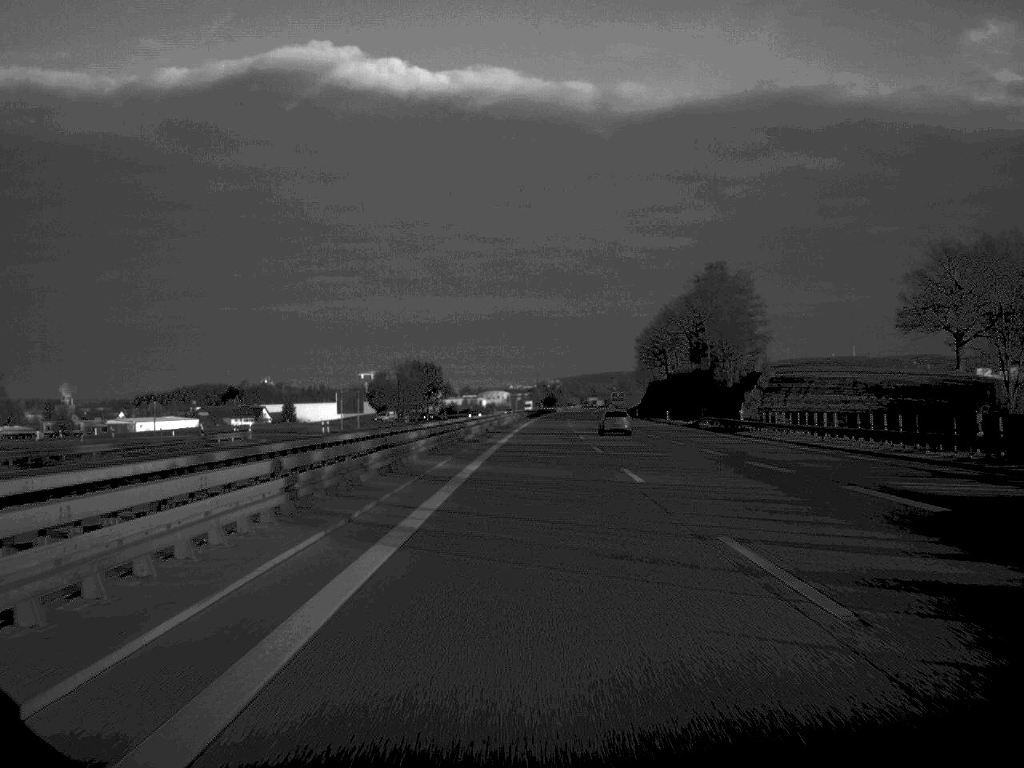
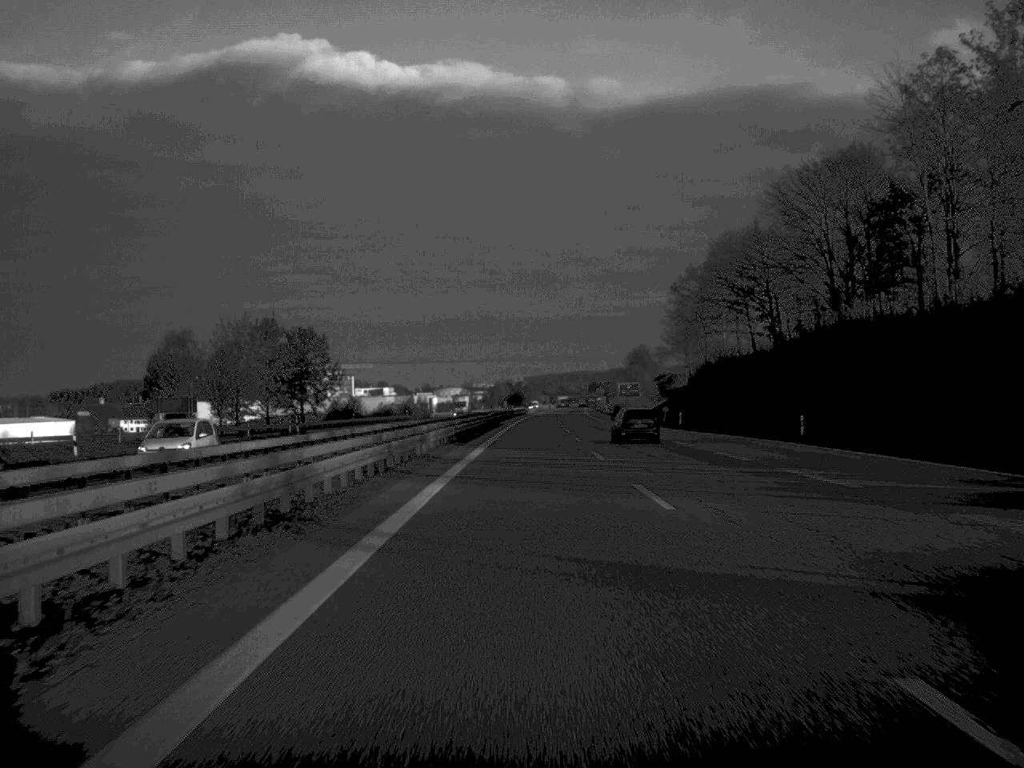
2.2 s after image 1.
(+1.8, +115.2) m; +2°
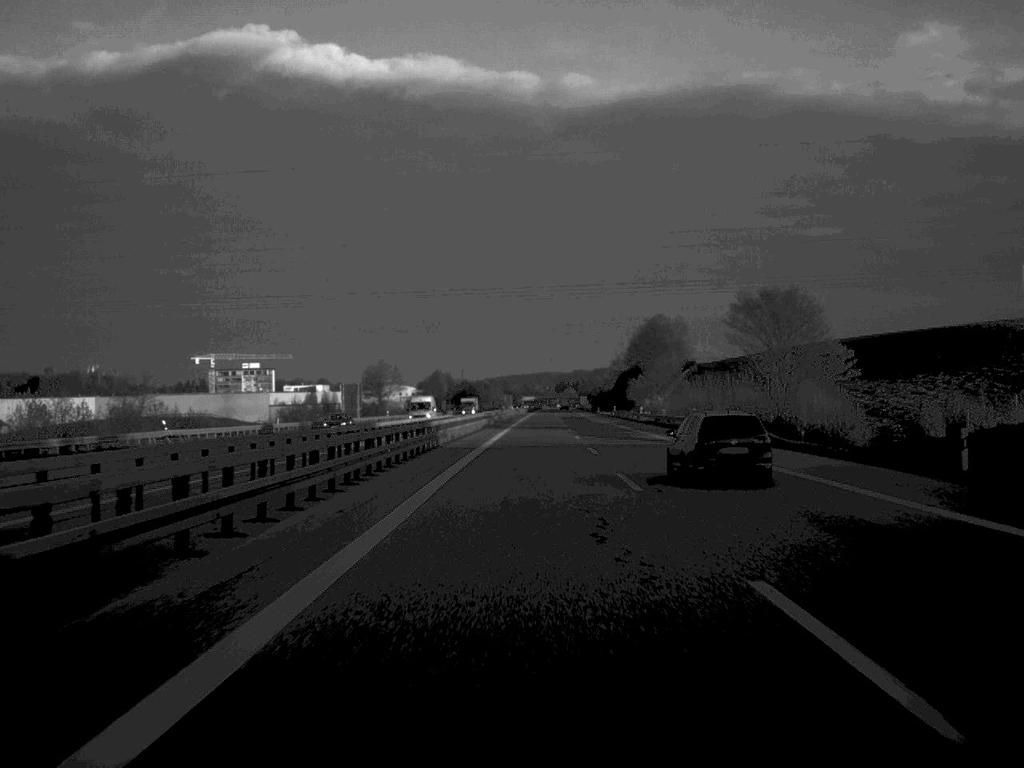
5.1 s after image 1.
(+2.0, +157.9) m; +2°
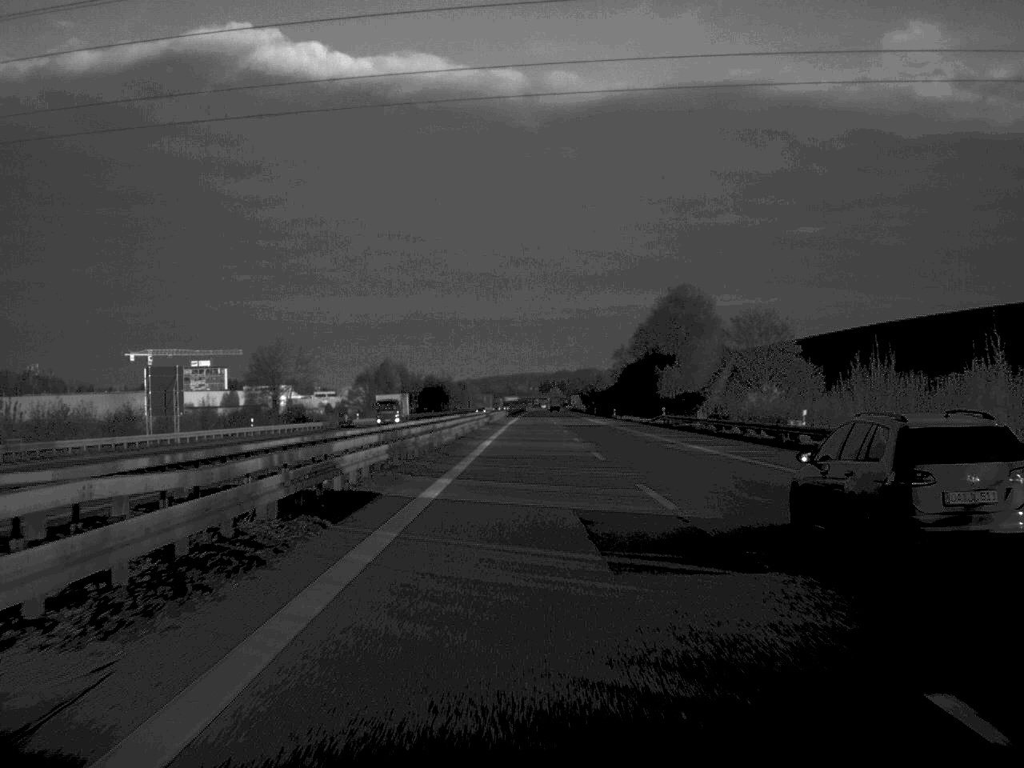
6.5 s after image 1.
(+0.5, +74.7) m; +1°
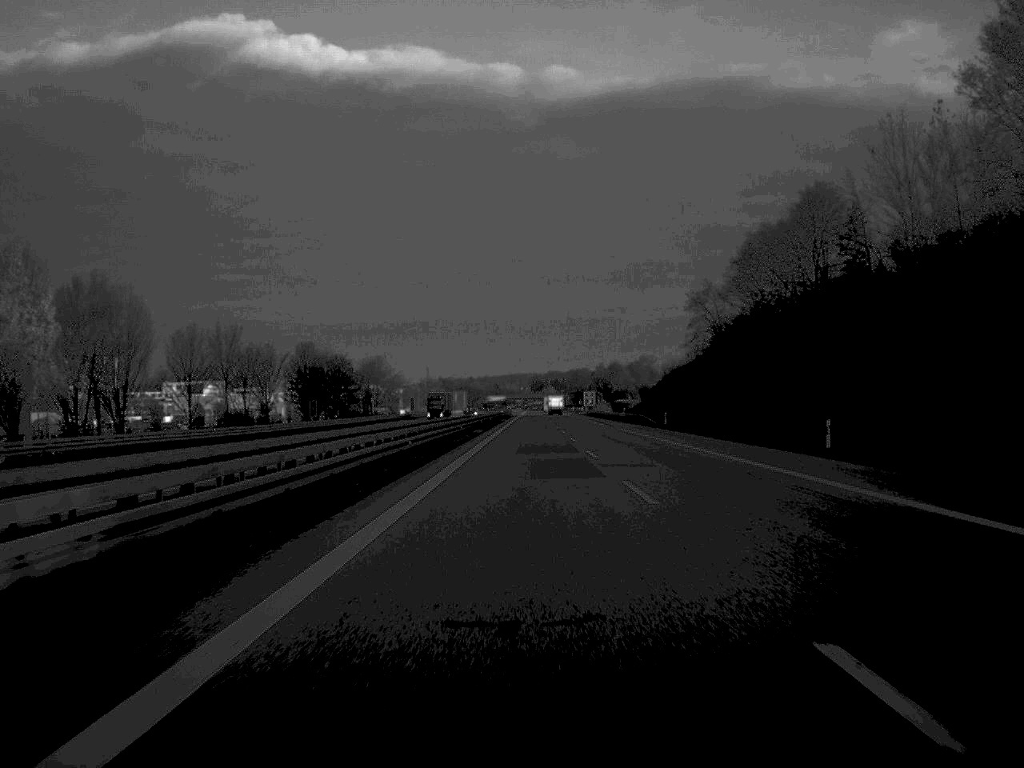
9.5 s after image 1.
(+0.8, +158.7) m; 0°
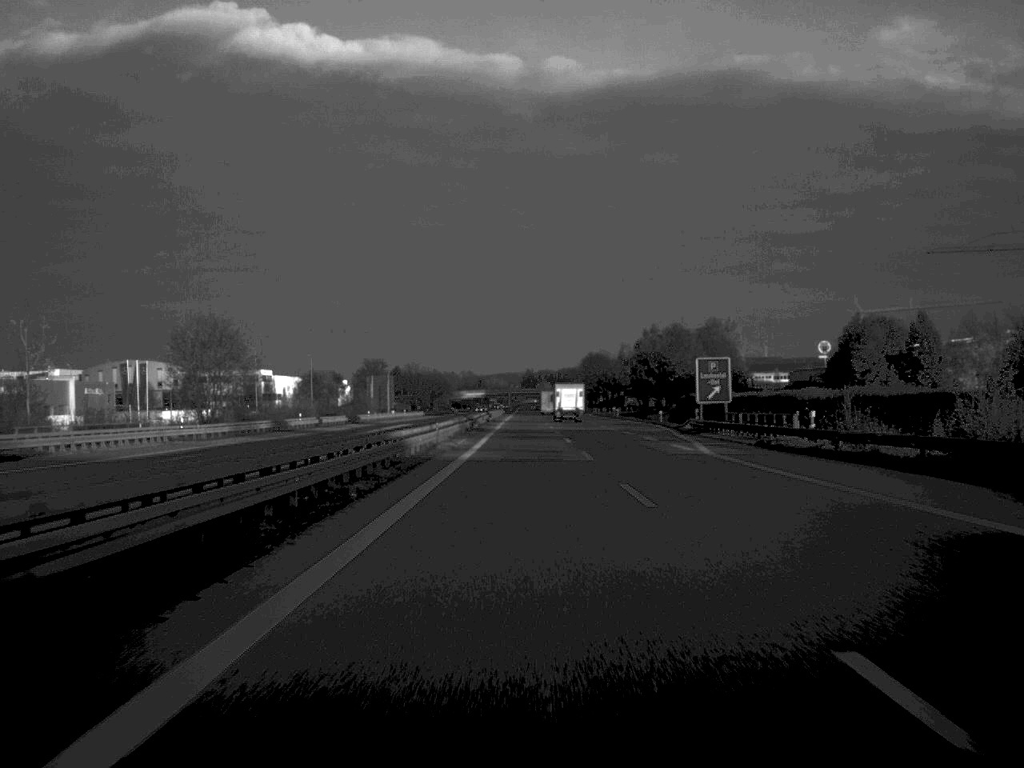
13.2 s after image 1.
(+0.6, +196.7) m; 0°
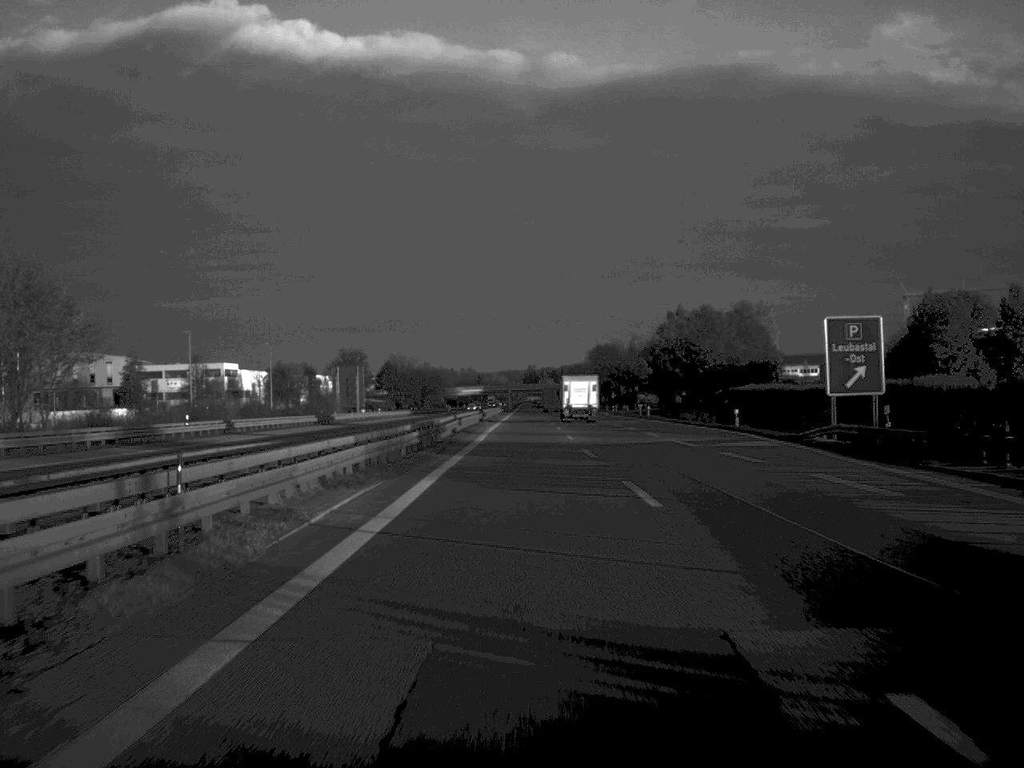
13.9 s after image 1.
(0.0, +37.6) m; 0°
